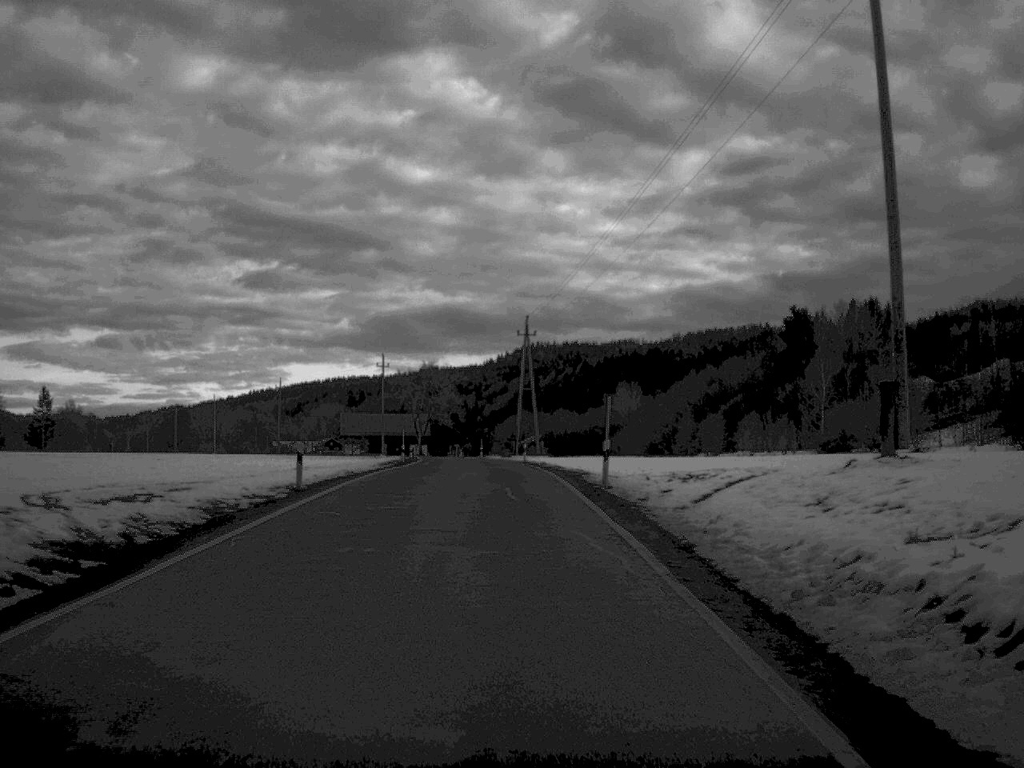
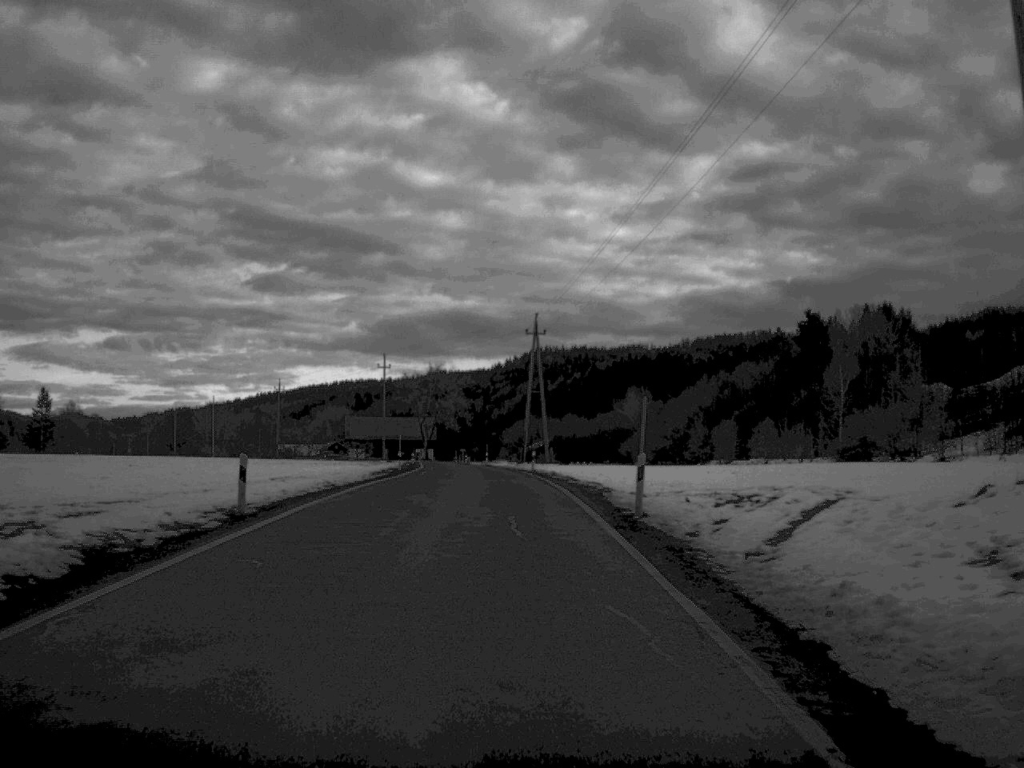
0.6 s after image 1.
(0.0, +6.5) m; 0°
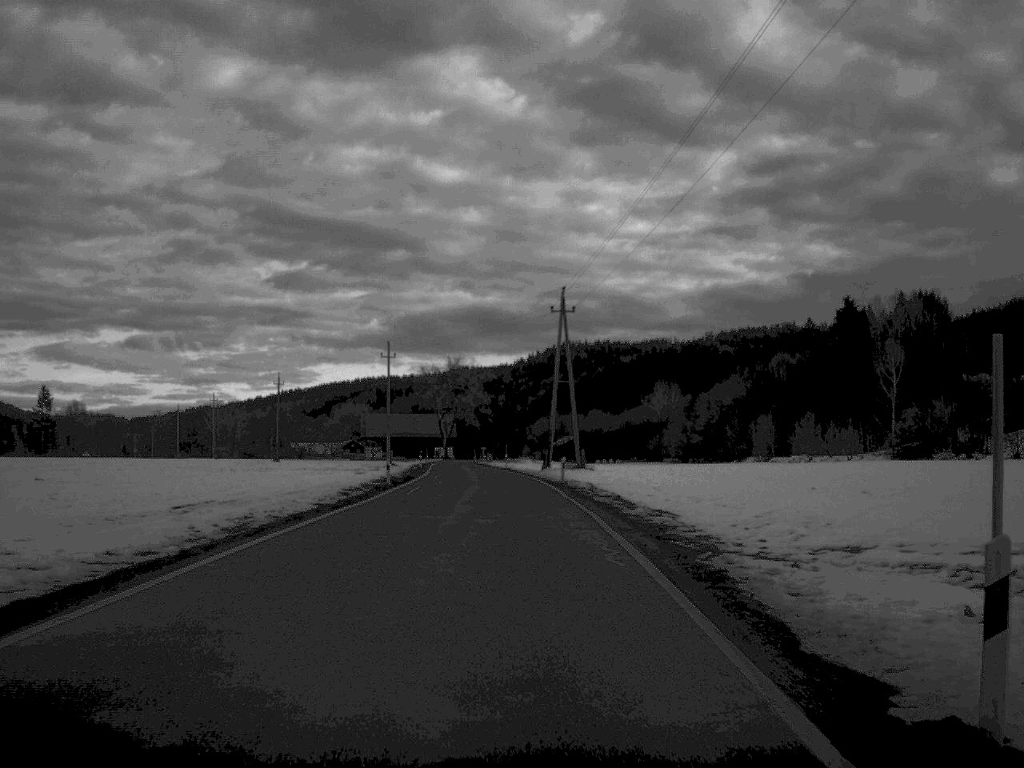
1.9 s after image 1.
(-0.2, +15.7) m; -1°
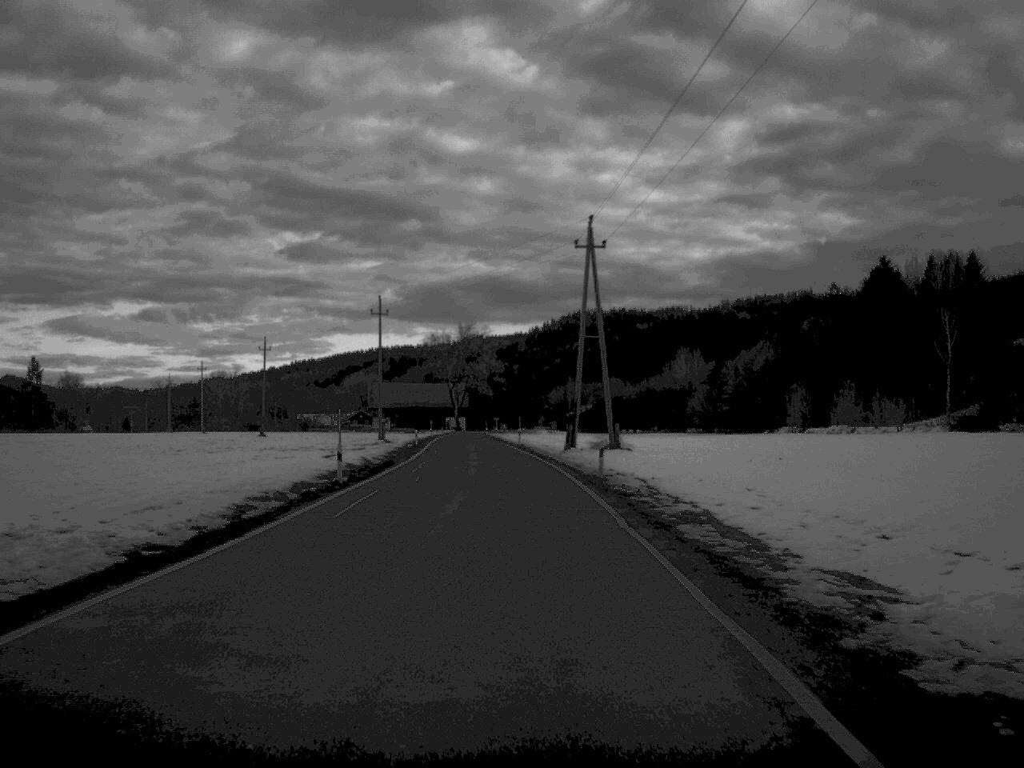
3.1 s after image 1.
(-0.1, +16.9) m; -1°
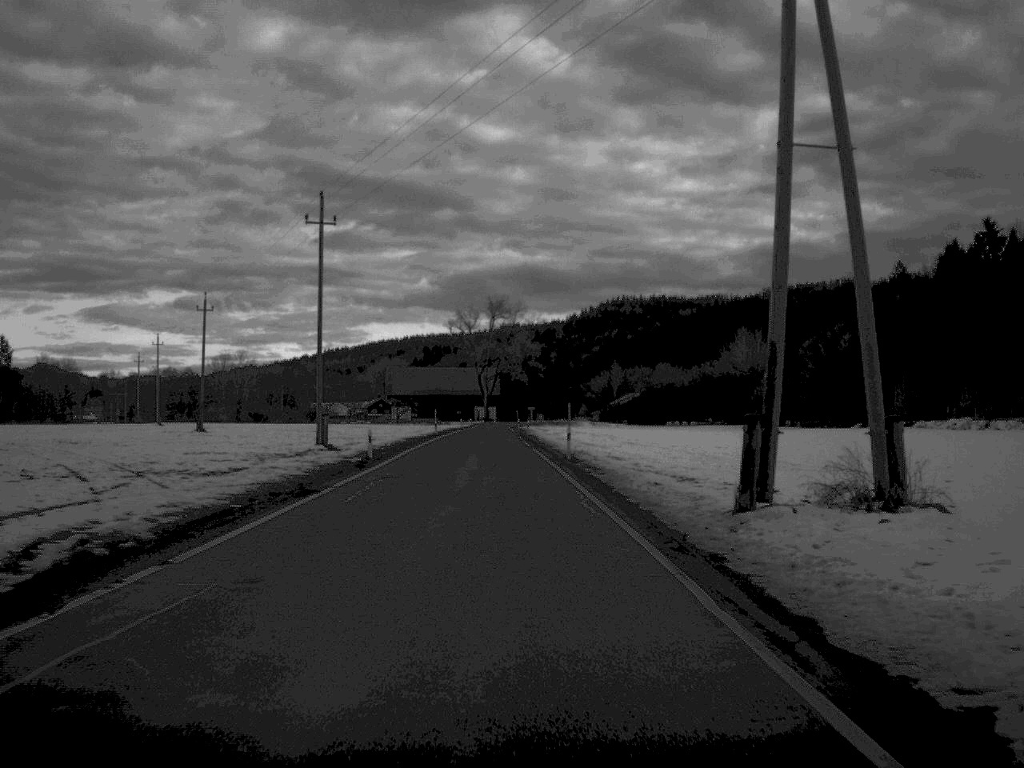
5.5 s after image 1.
(-0.6, +40.3) m; -2°
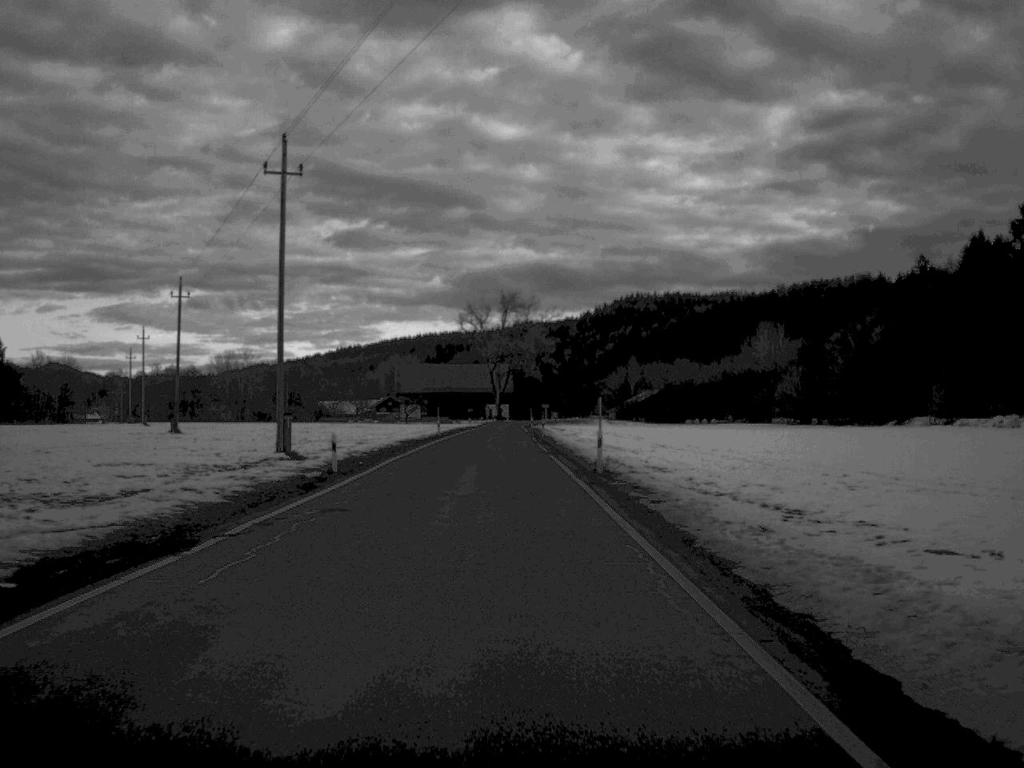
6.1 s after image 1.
(-0.1, +11.0) m; -1°
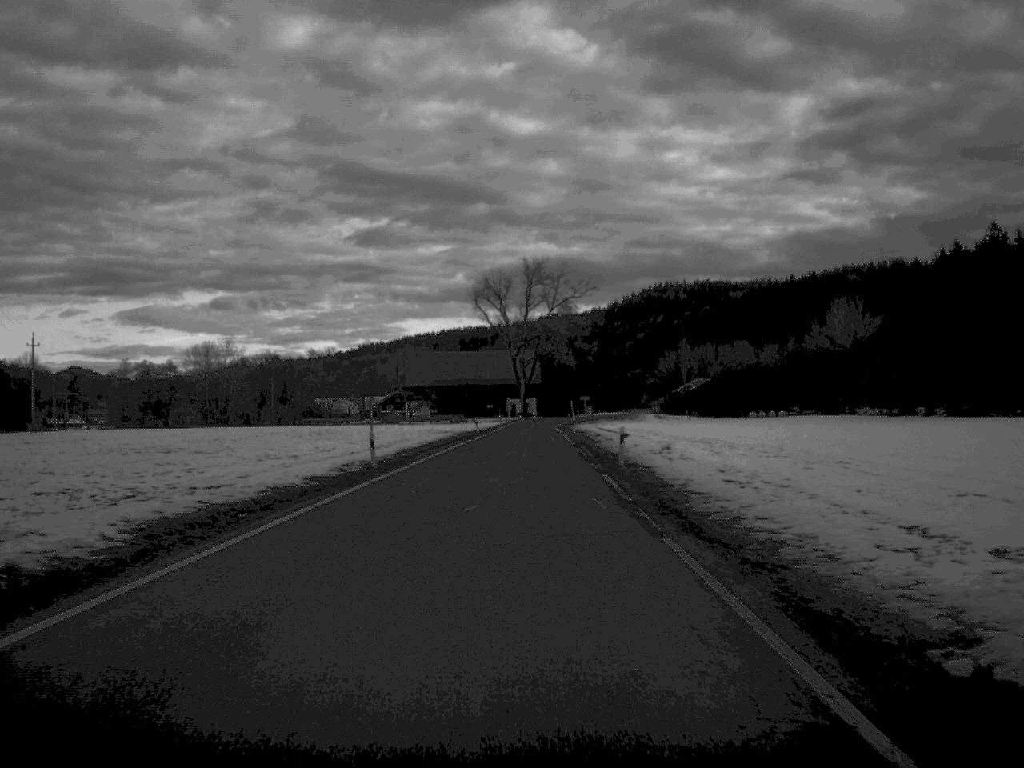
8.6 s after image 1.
(-0.8, +48.1) m; -1°
